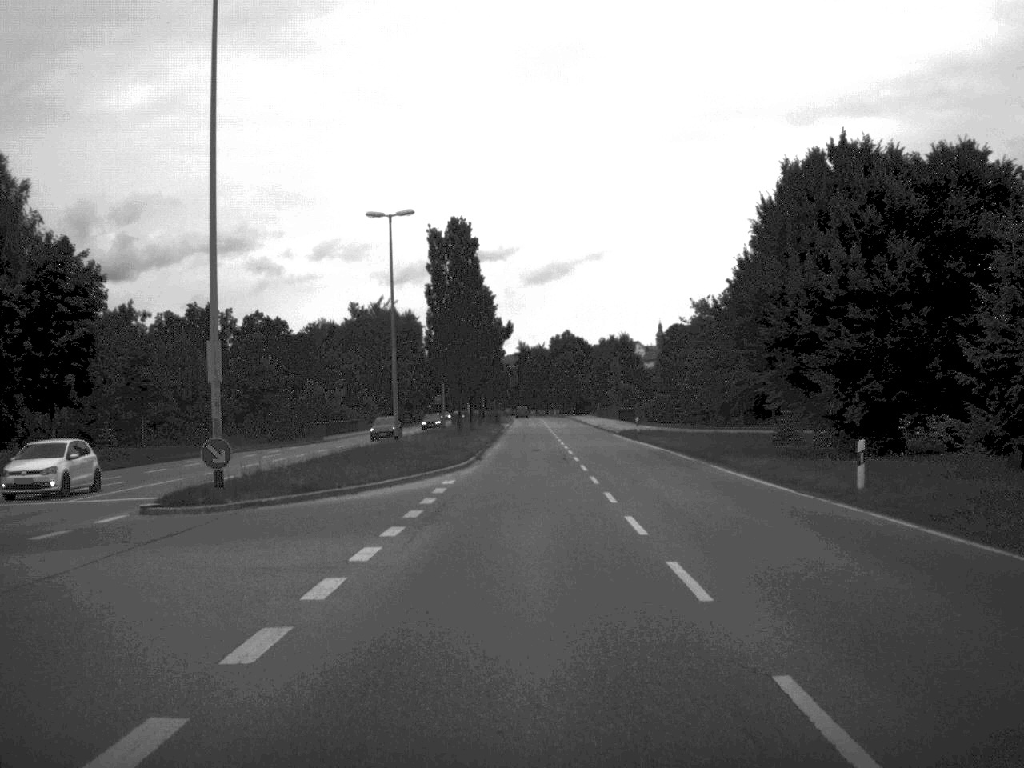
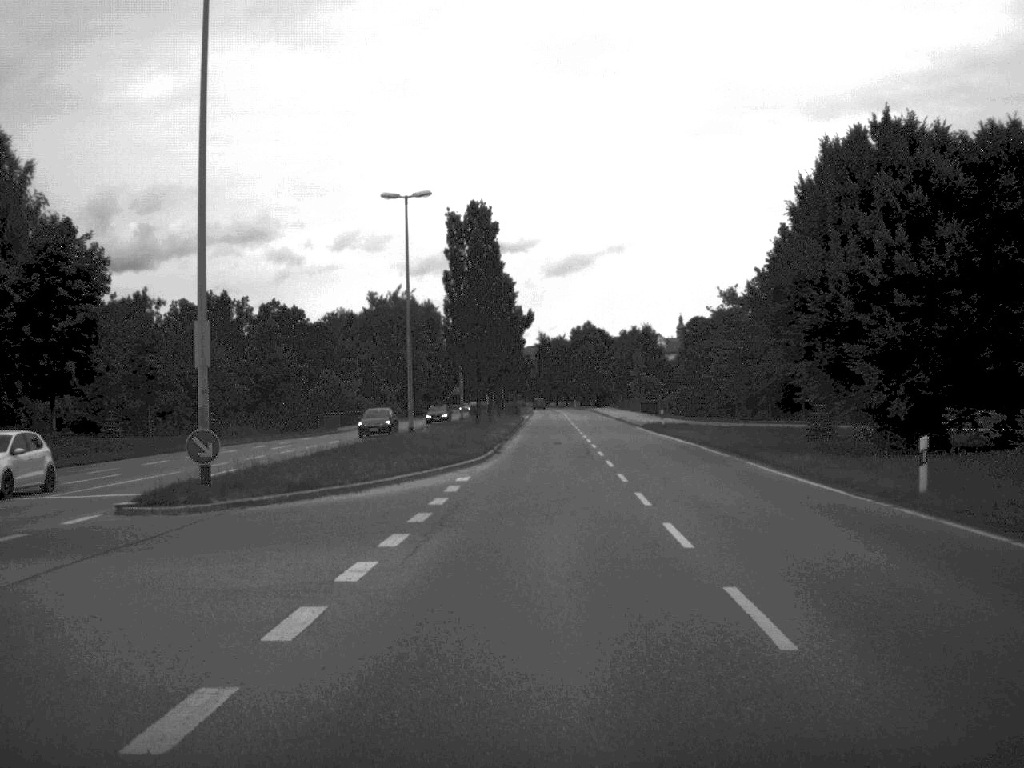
(0.0, +2.5) m; -1°
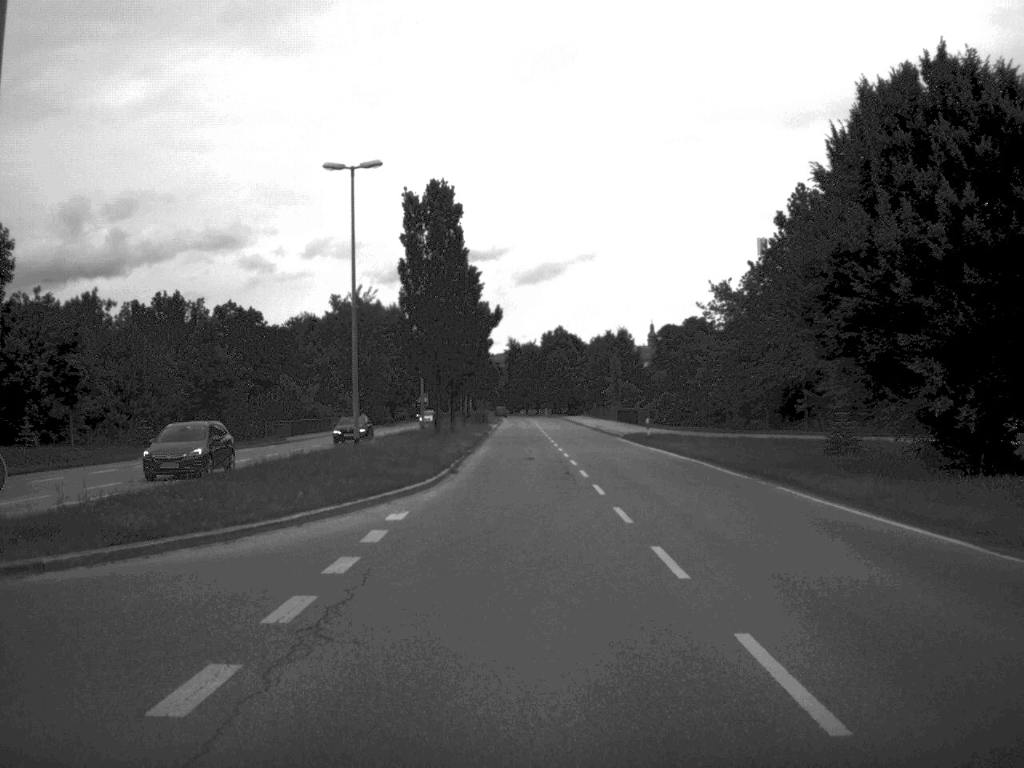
(+0.1, +7.9) m; +1°
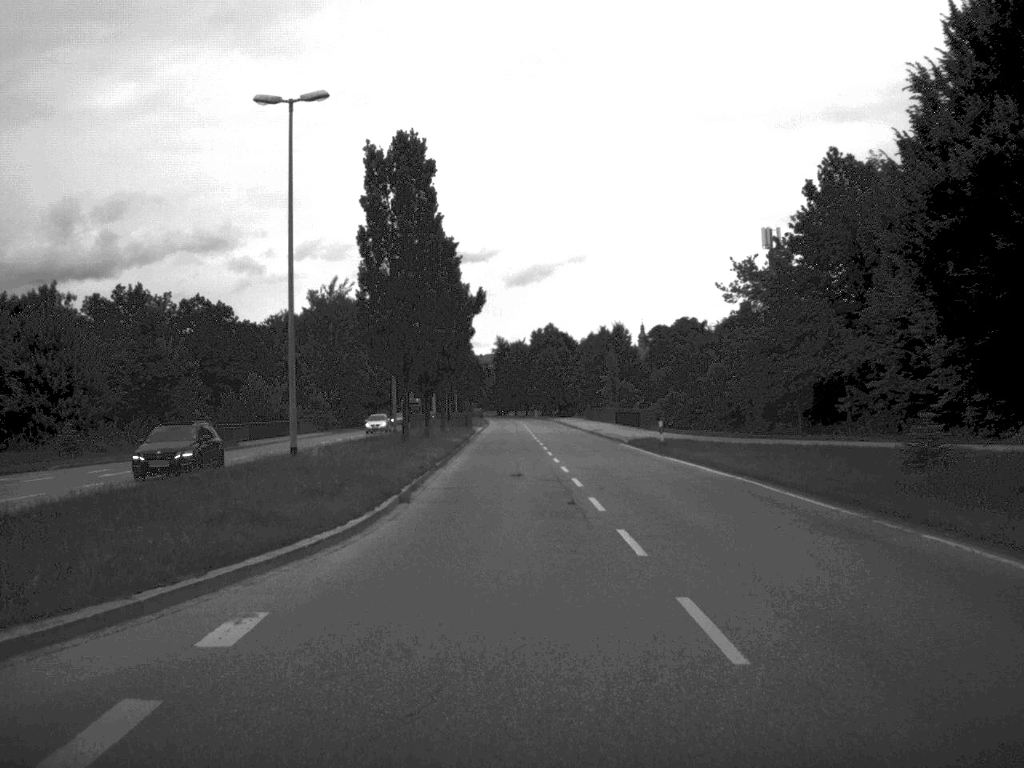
(+0.1, +10.1) m; 0°
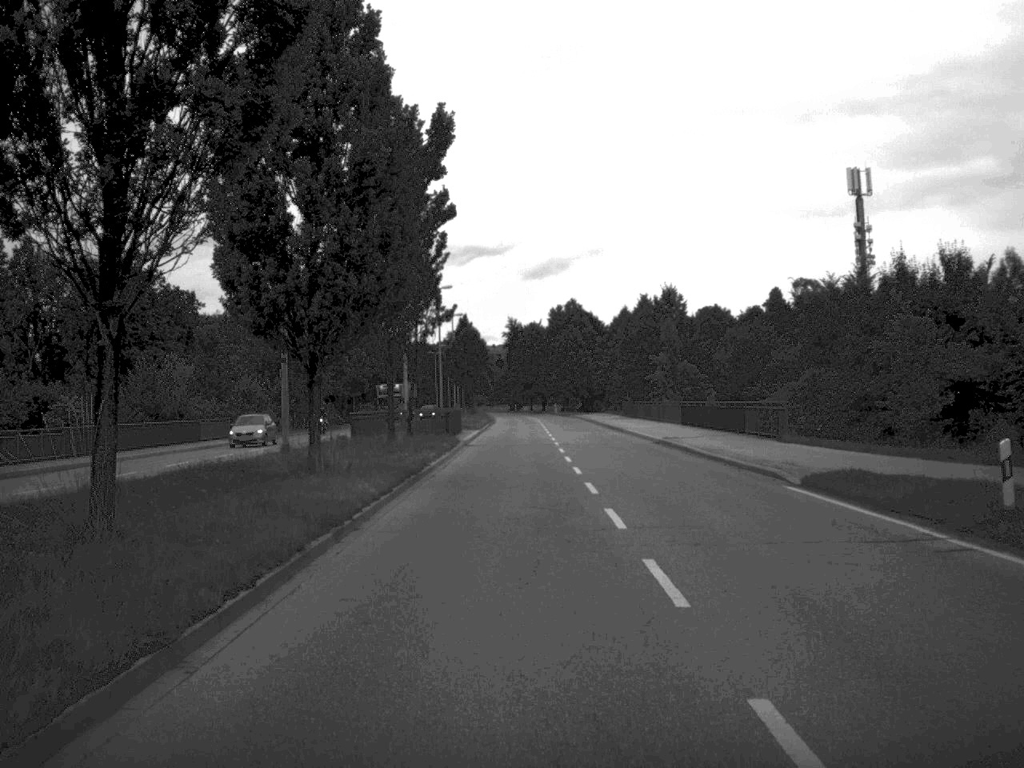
(-0.3, +33.5) m; -1°
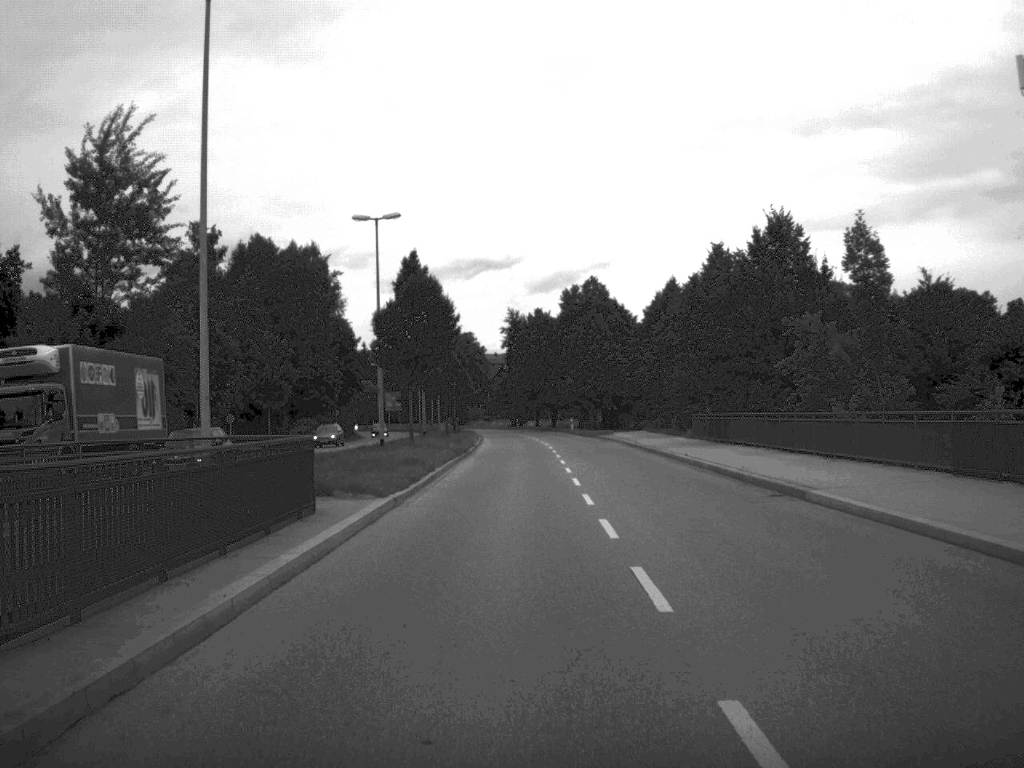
(0.0, +41.3) m; 0°
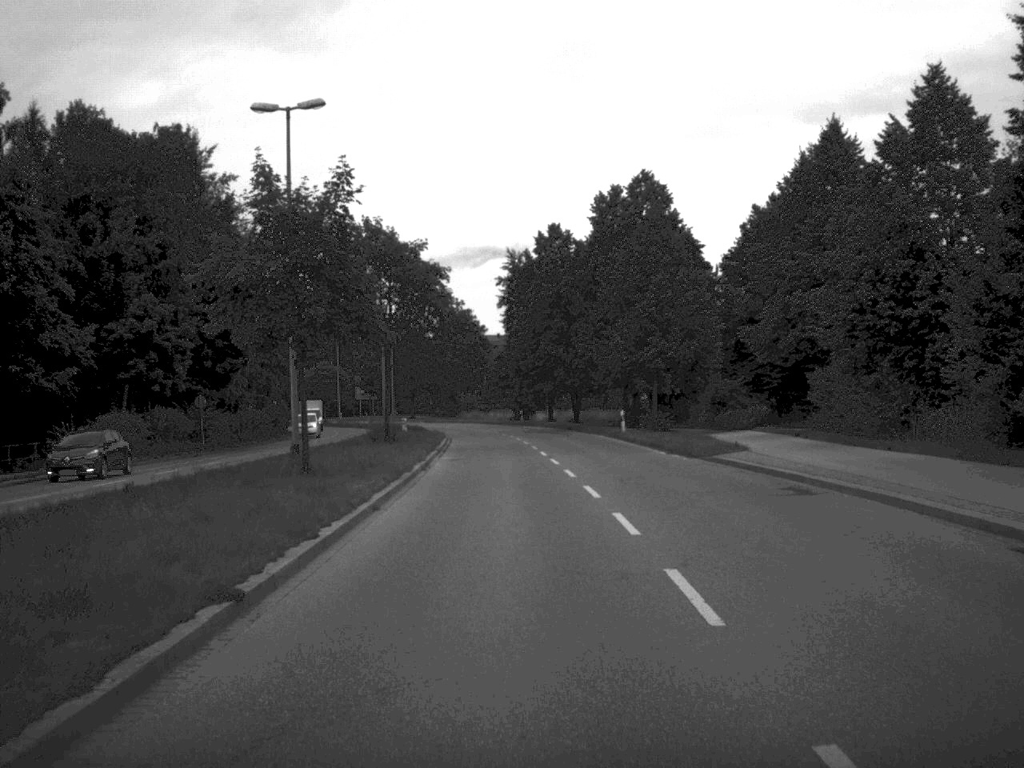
(-0.2, +48.5) m; 0°
